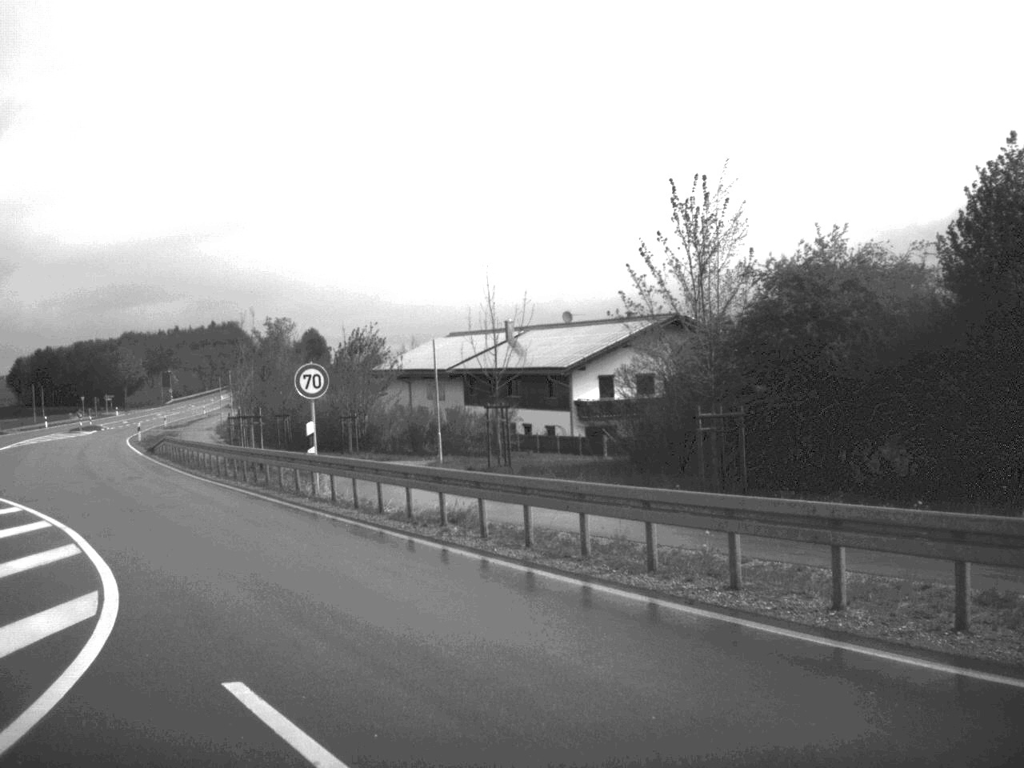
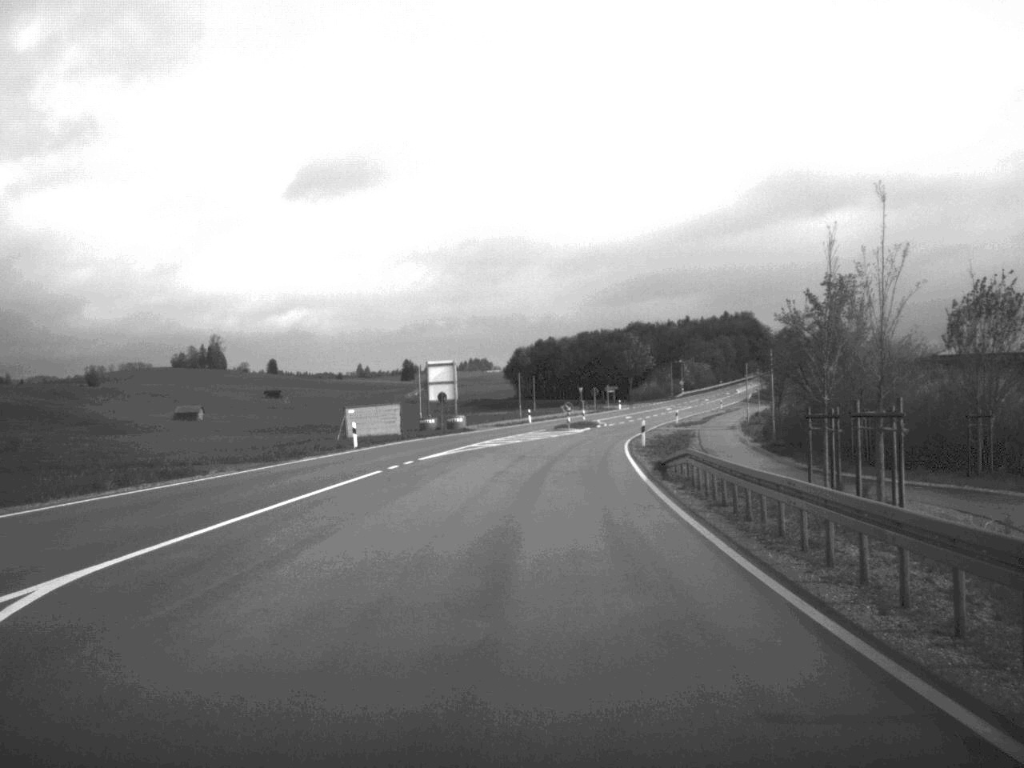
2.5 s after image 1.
(-5.6, +20.9) m; -22°
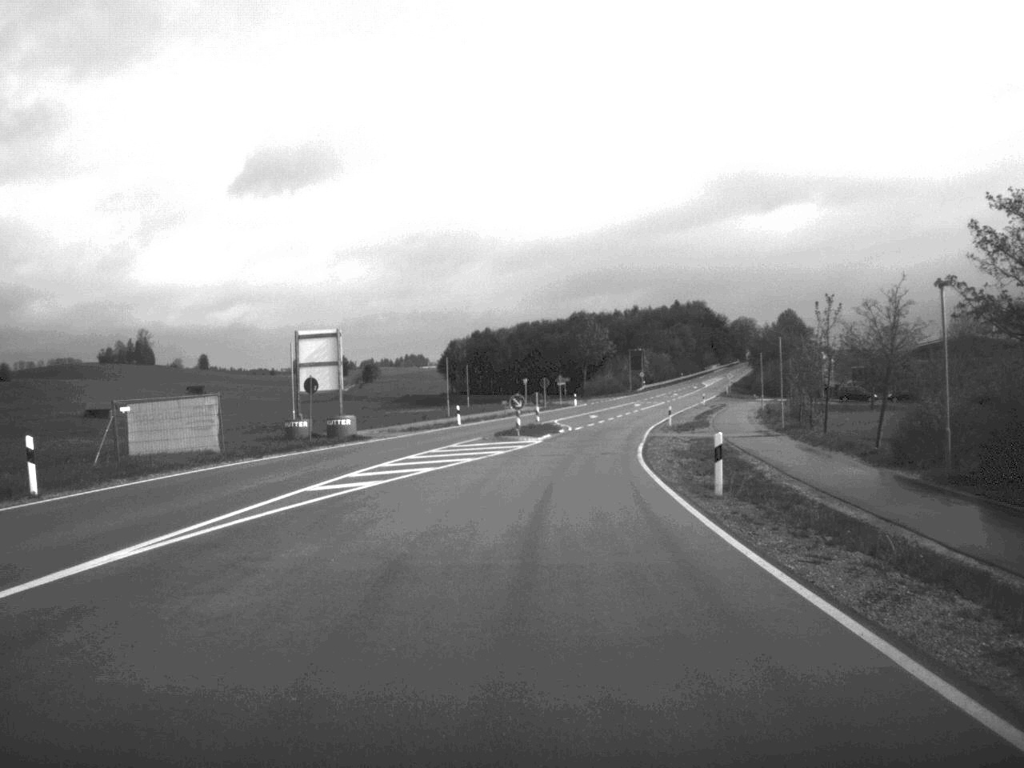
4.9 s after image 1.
(+0.4, +30.1) m; +3°
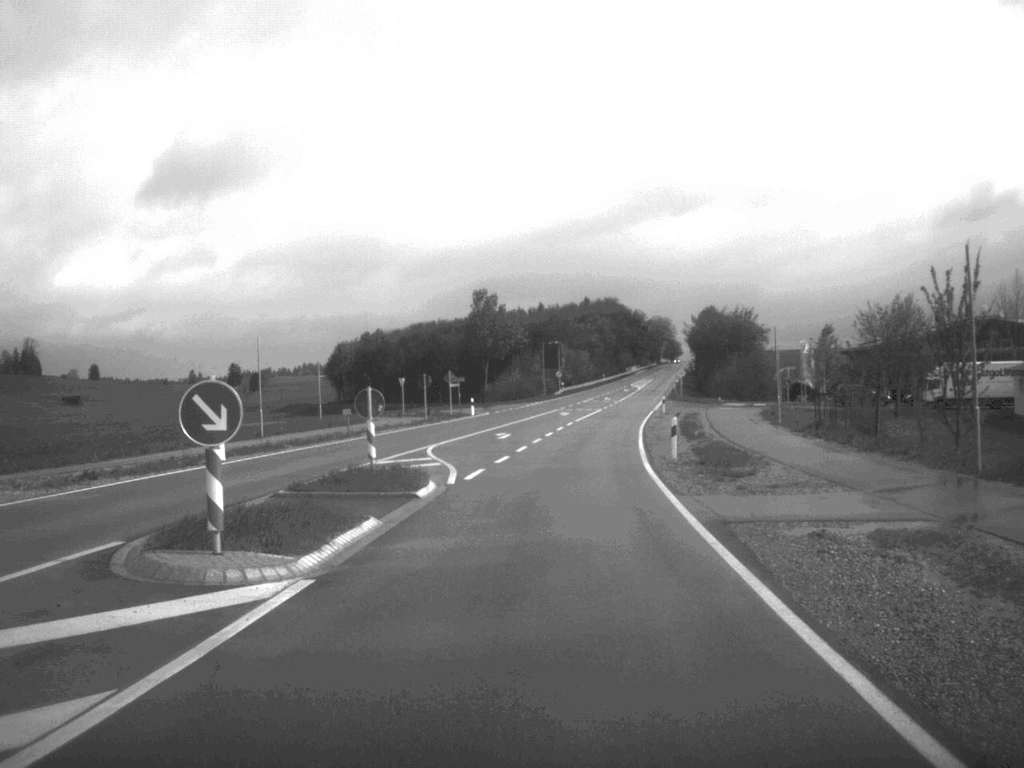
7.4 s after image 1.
(+1.5, +37.4) m; +4°
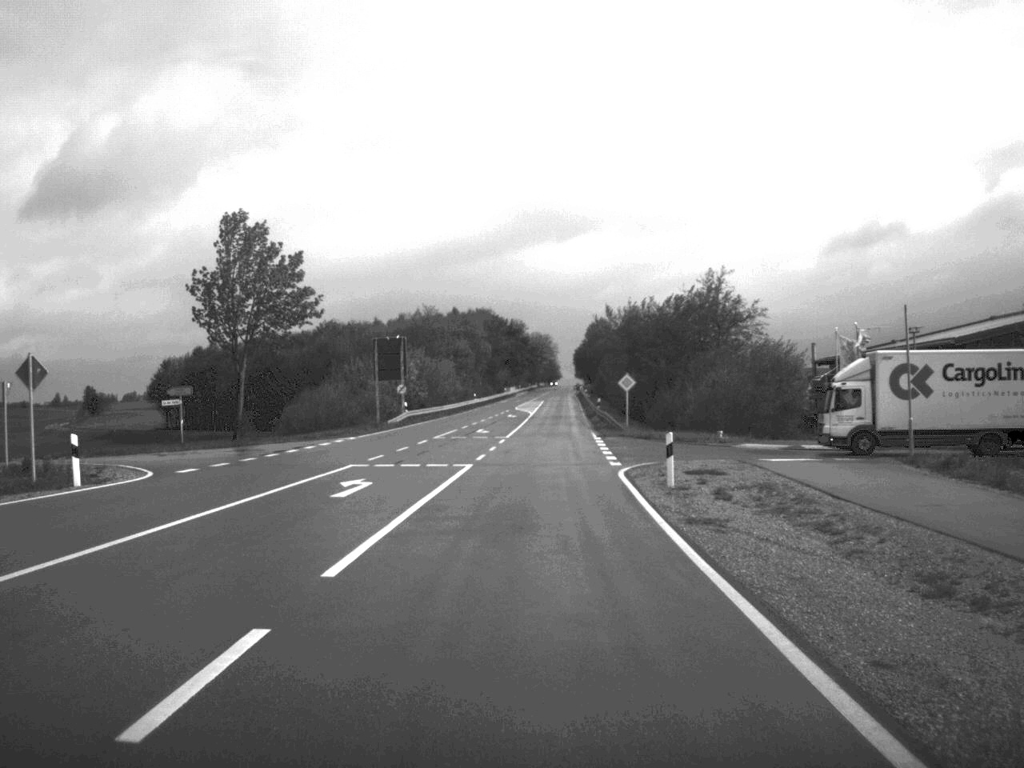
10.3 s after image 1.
(+2.9, +52.9) m; +6°
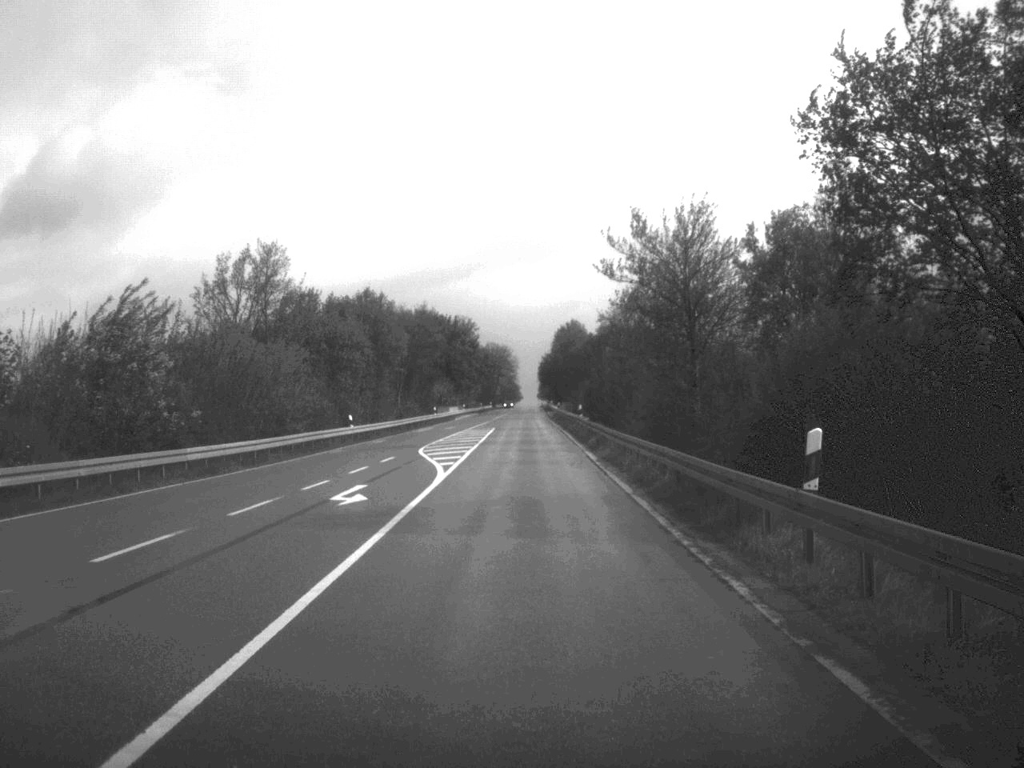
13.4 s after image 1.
(+1.2, +63.9) m; +2°
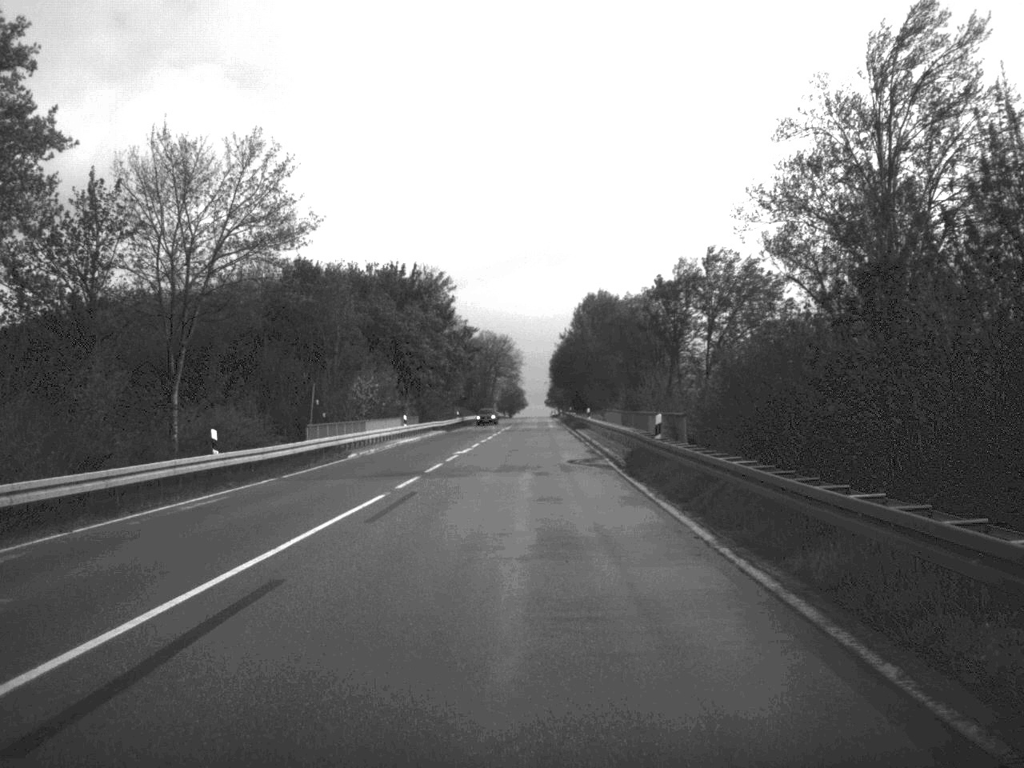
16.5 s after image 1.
(-0.4, +74.1) m; 0°
